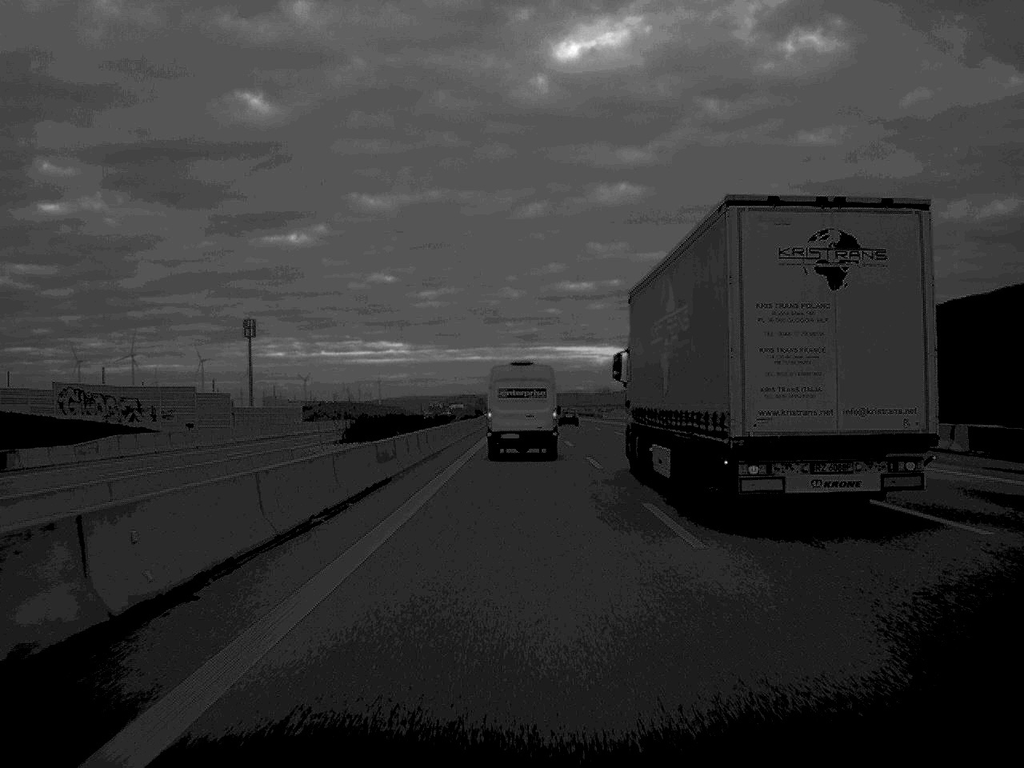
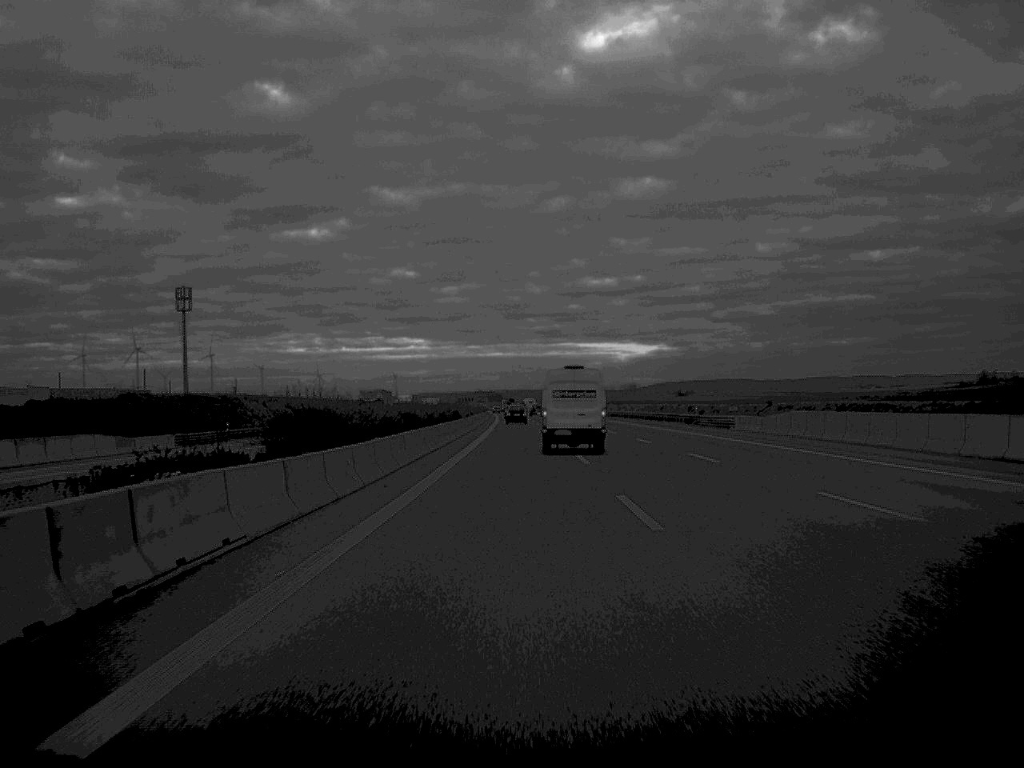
(-0.4, +106.2) m; -1°
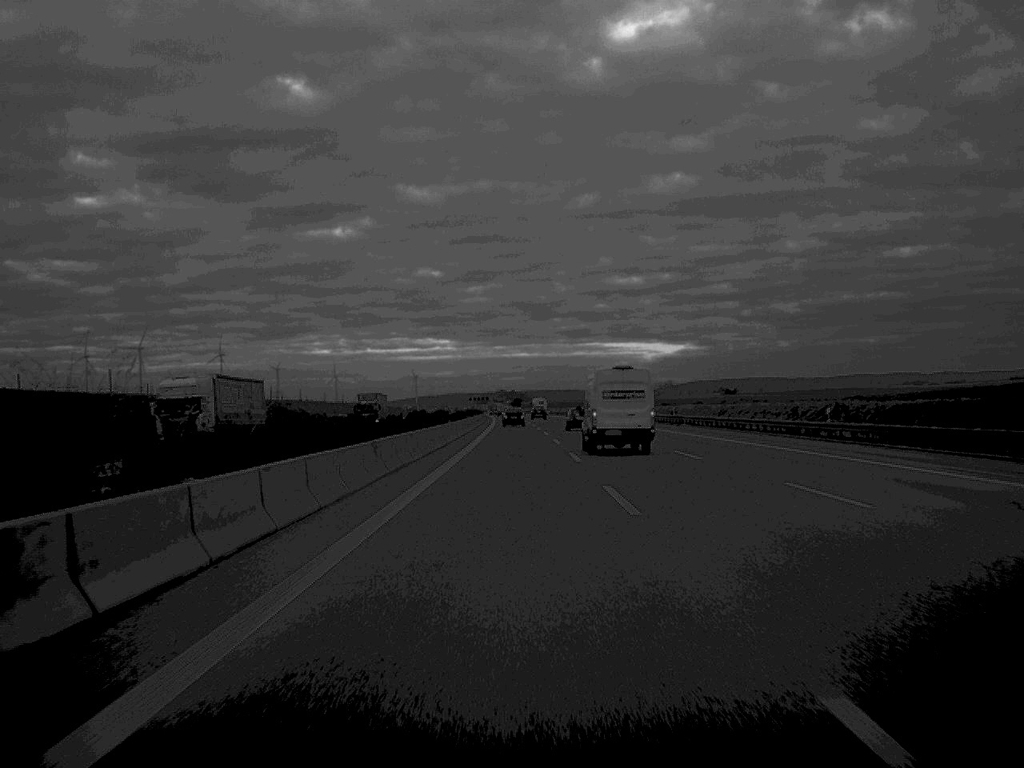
(-1.2, +141.1) m; -1°
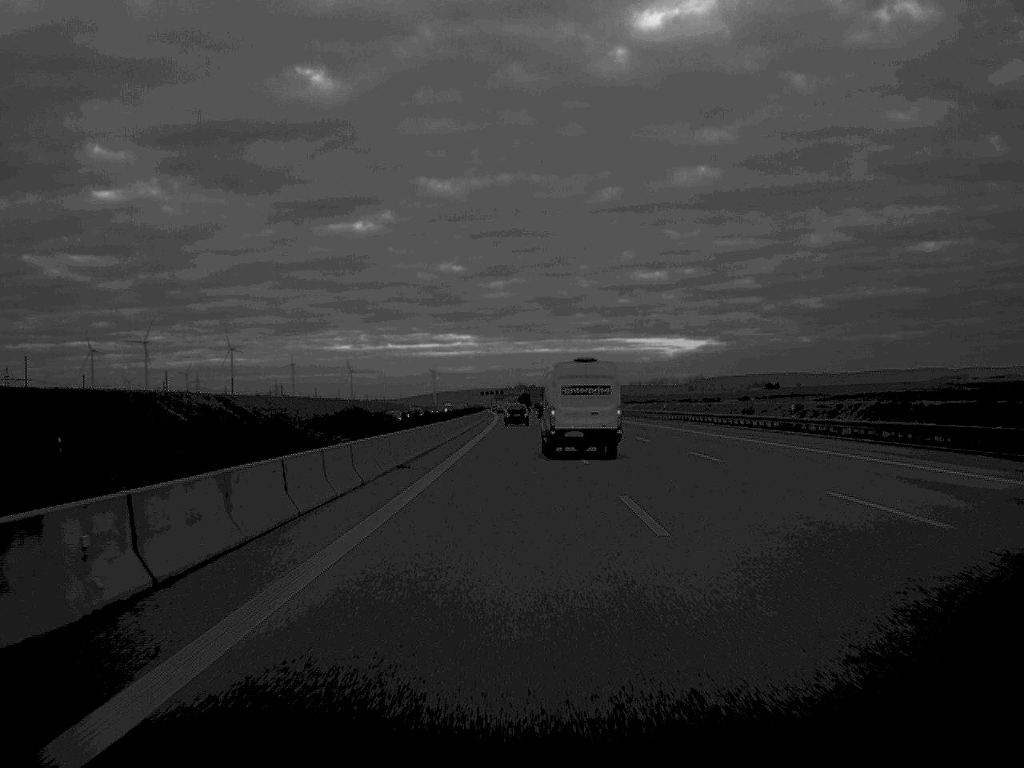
(-0.8, +92.7) m; -1°
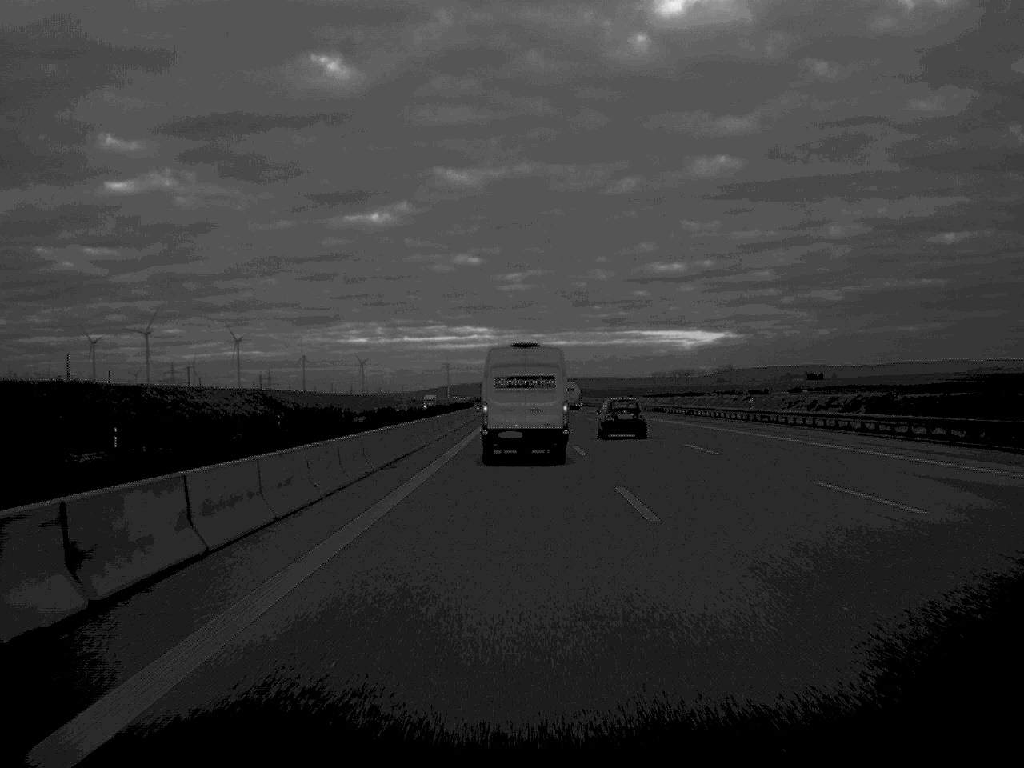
(-0.6, +89.0) m; -1°
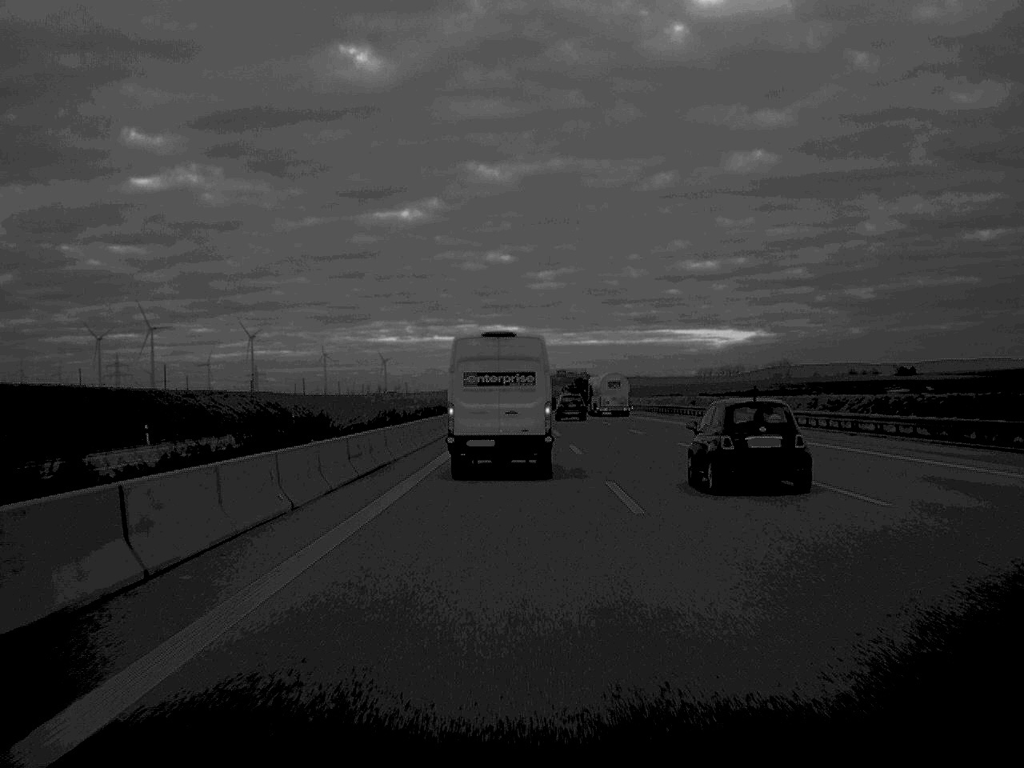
(-1.5, +141.3) m; -1°
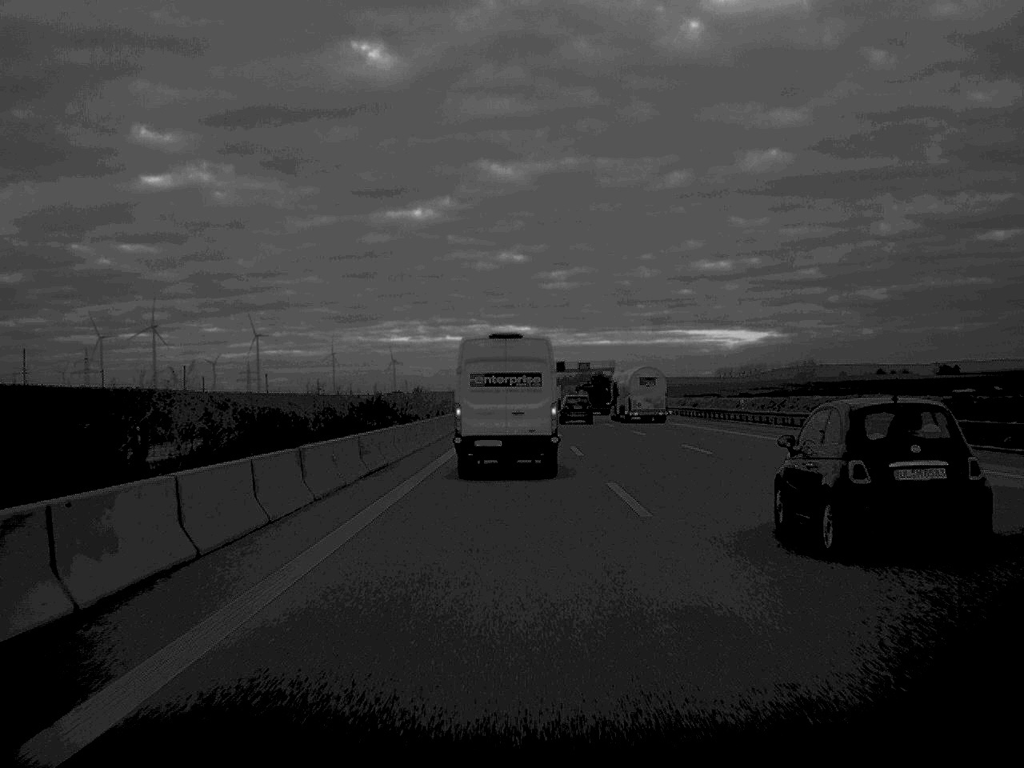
(-0.2, +54.2) m; -1°
